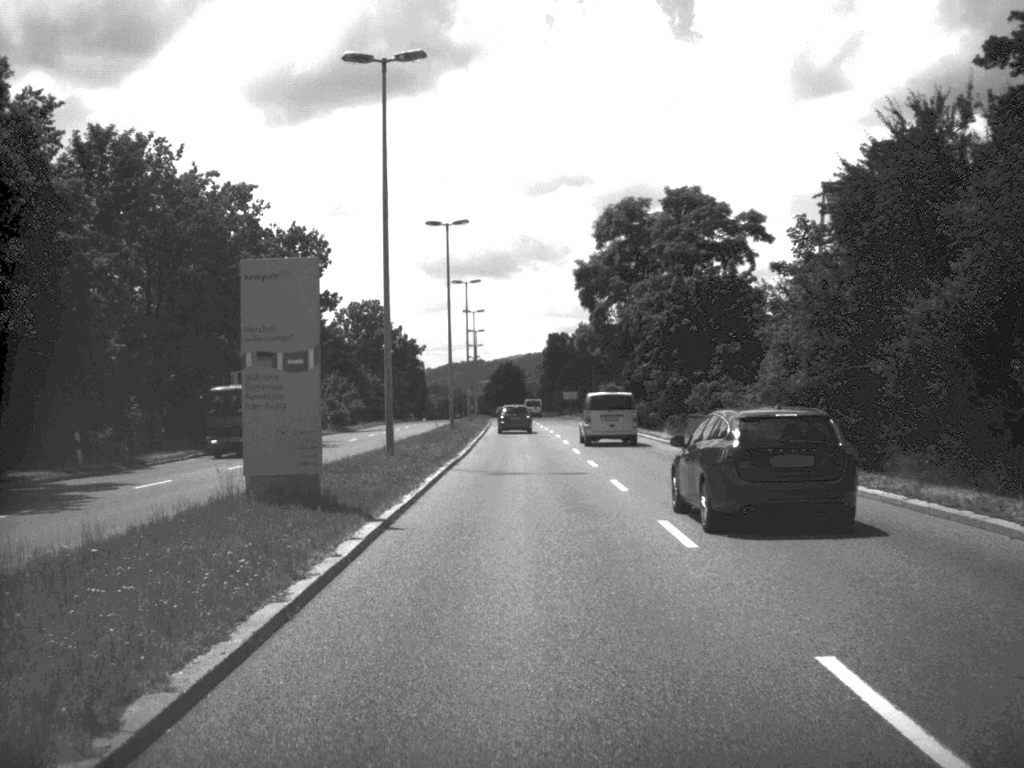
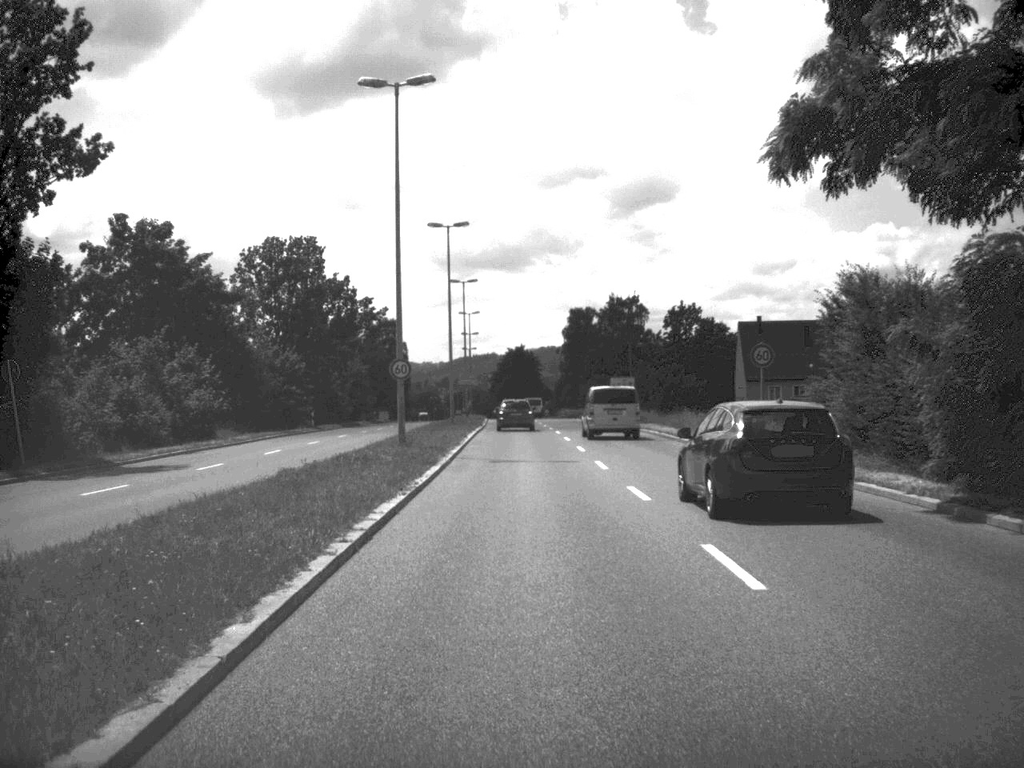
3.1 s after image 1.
(-0.5, +56.2) m; -1°
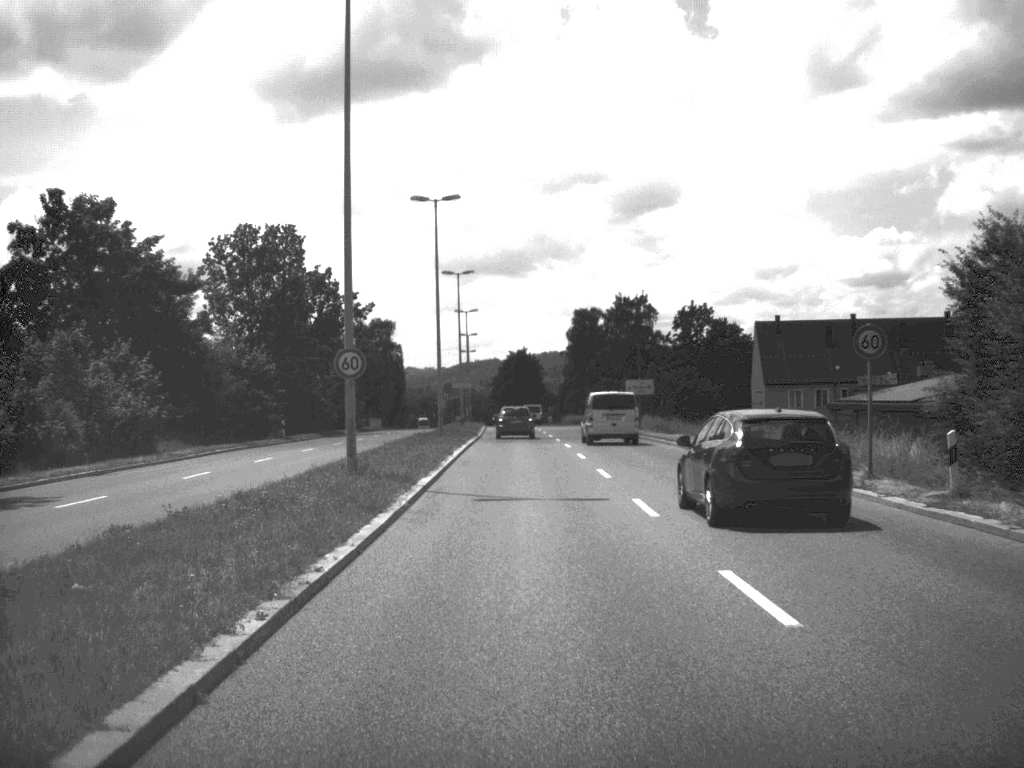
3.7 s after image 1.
(0.0, +10.2) m; 0°
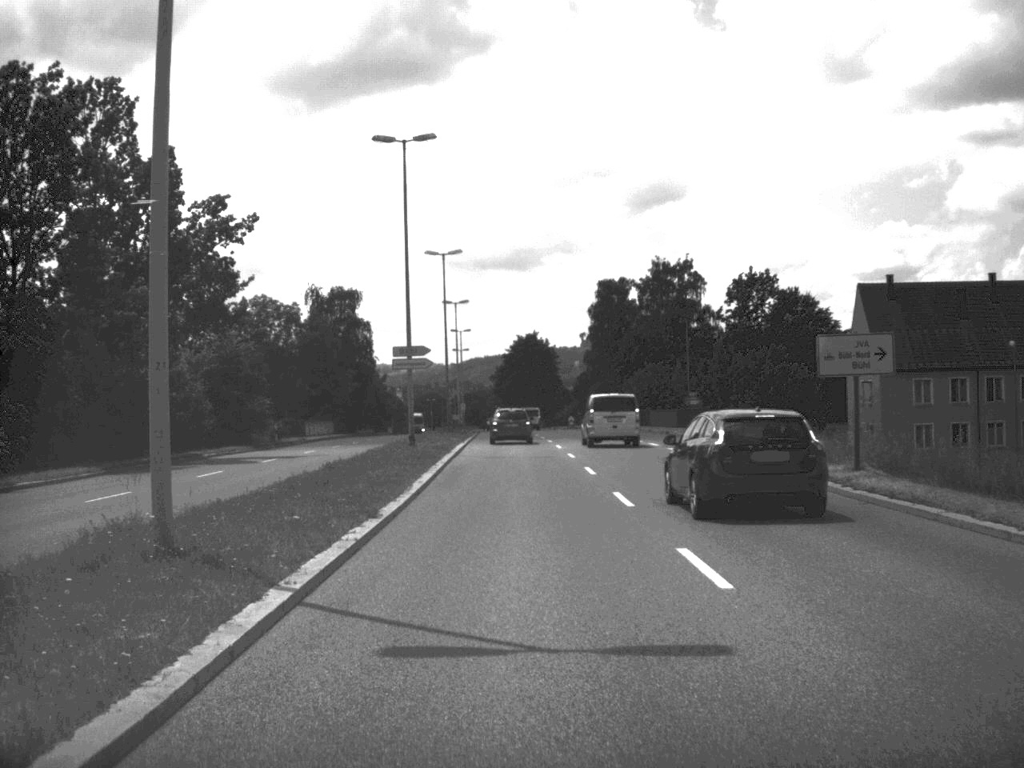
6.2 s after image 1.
(-0.3, +42.1) m; -1°
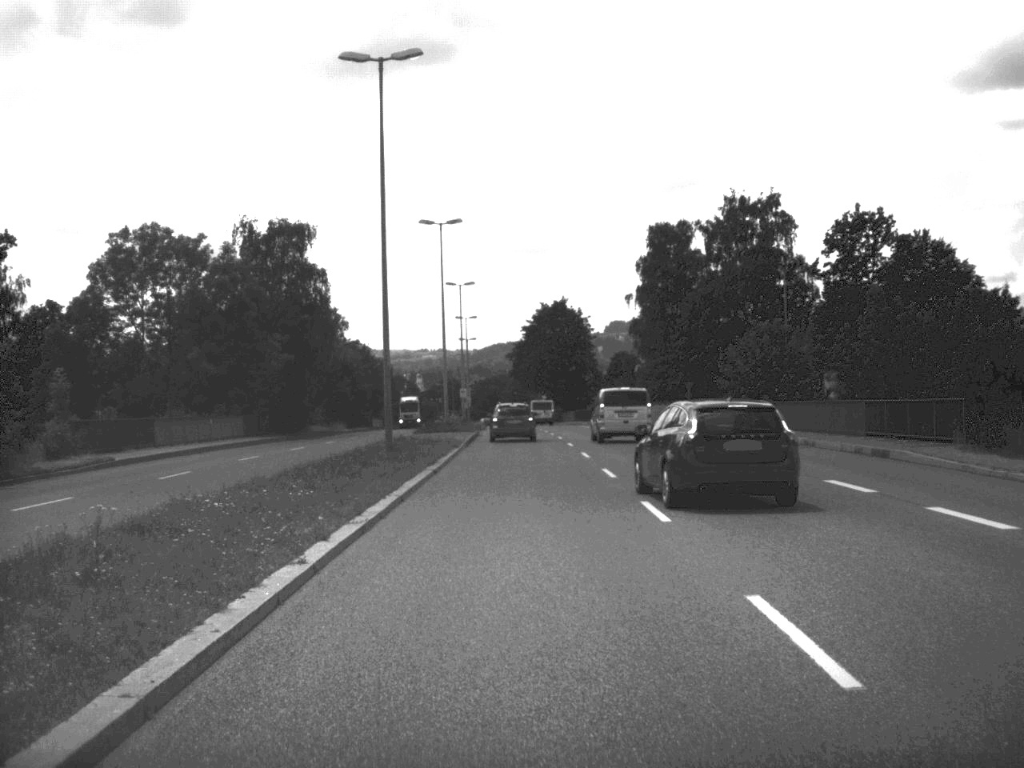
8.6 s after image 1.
(-0.4, +39.1) m; -1°
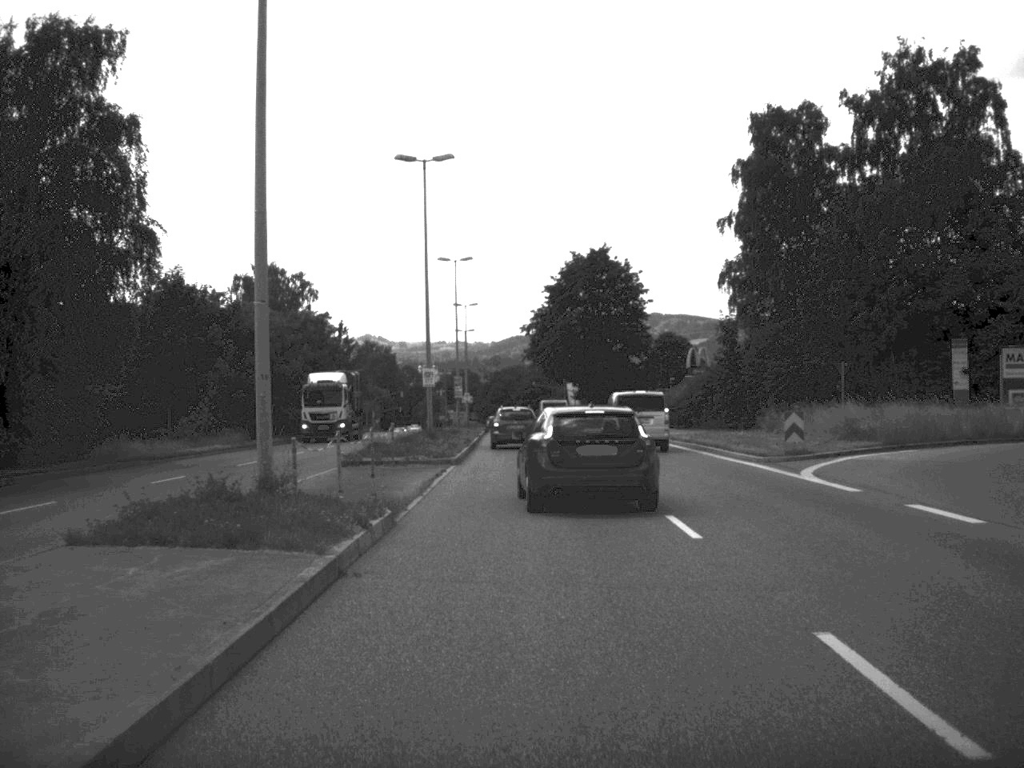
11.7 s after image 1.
(-0.5, +45.3) m; -1°
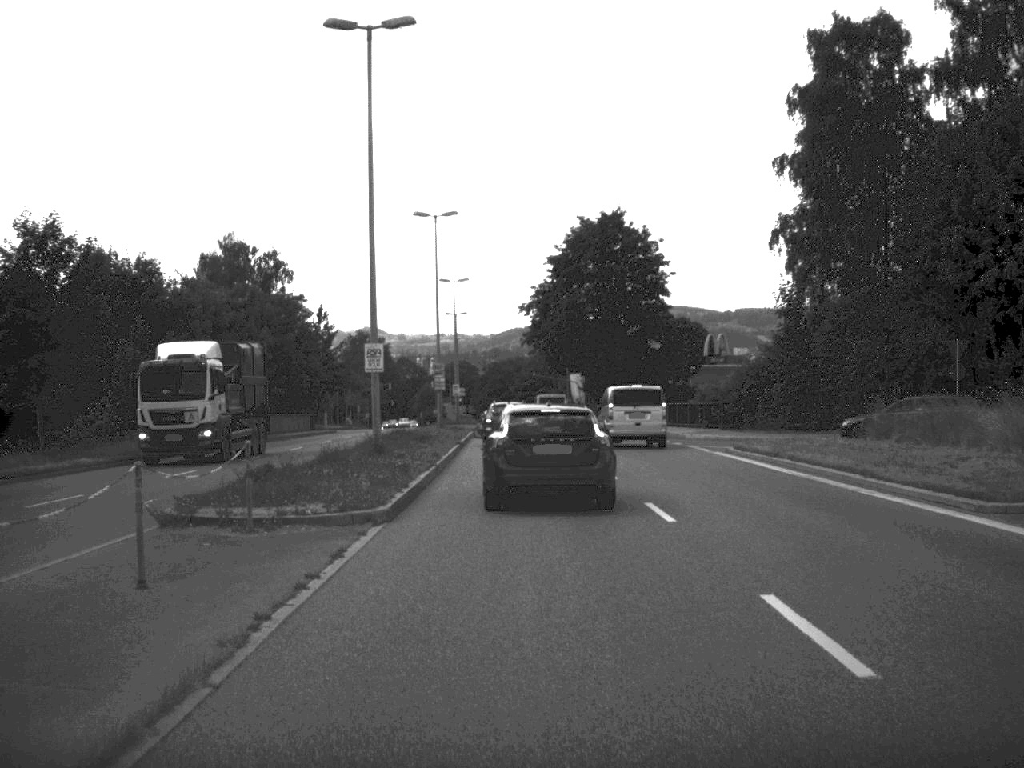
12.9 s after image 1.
(0.0, +15.8) m; 0°
